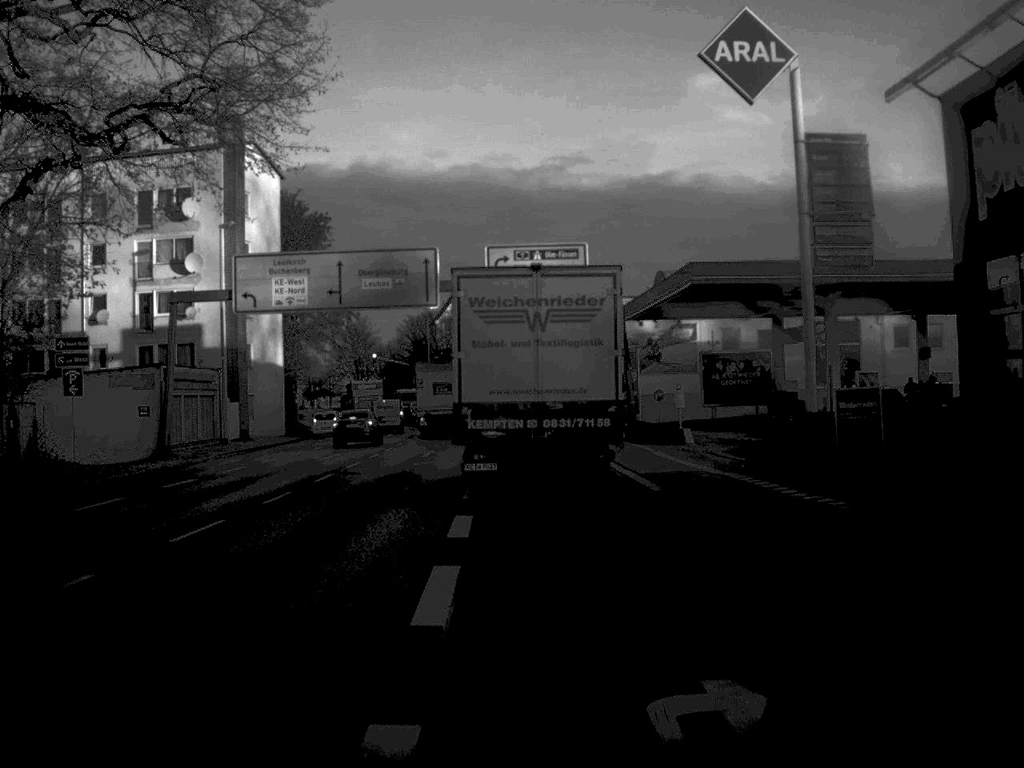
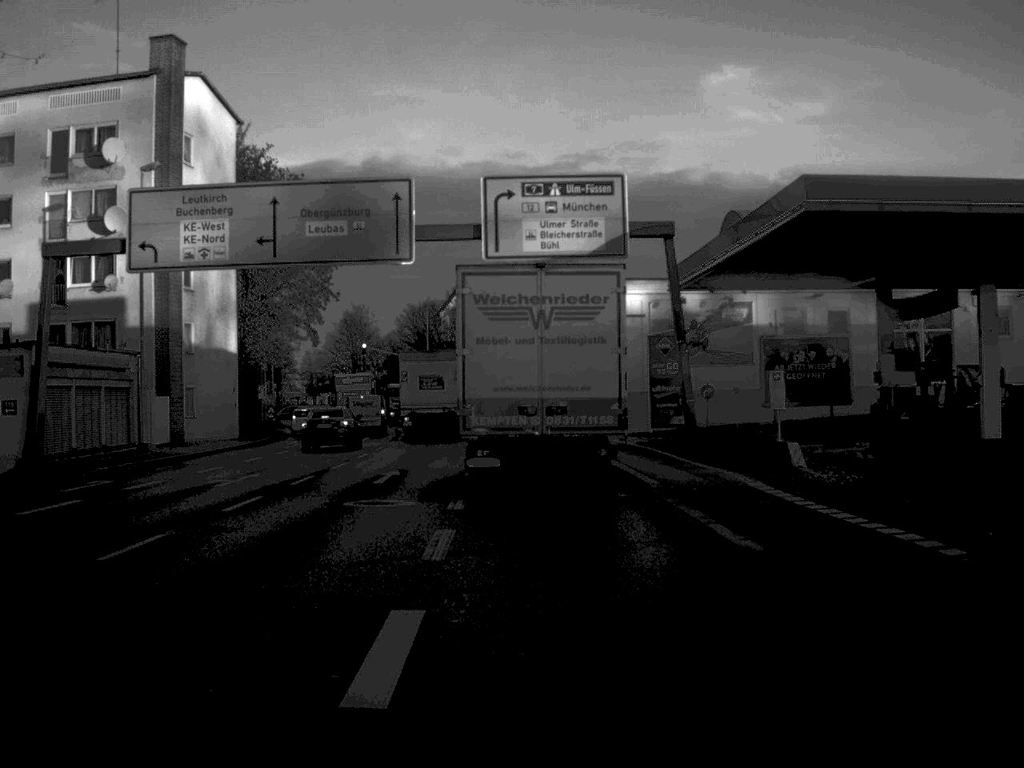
(-0.1, +14.3) m; 0°
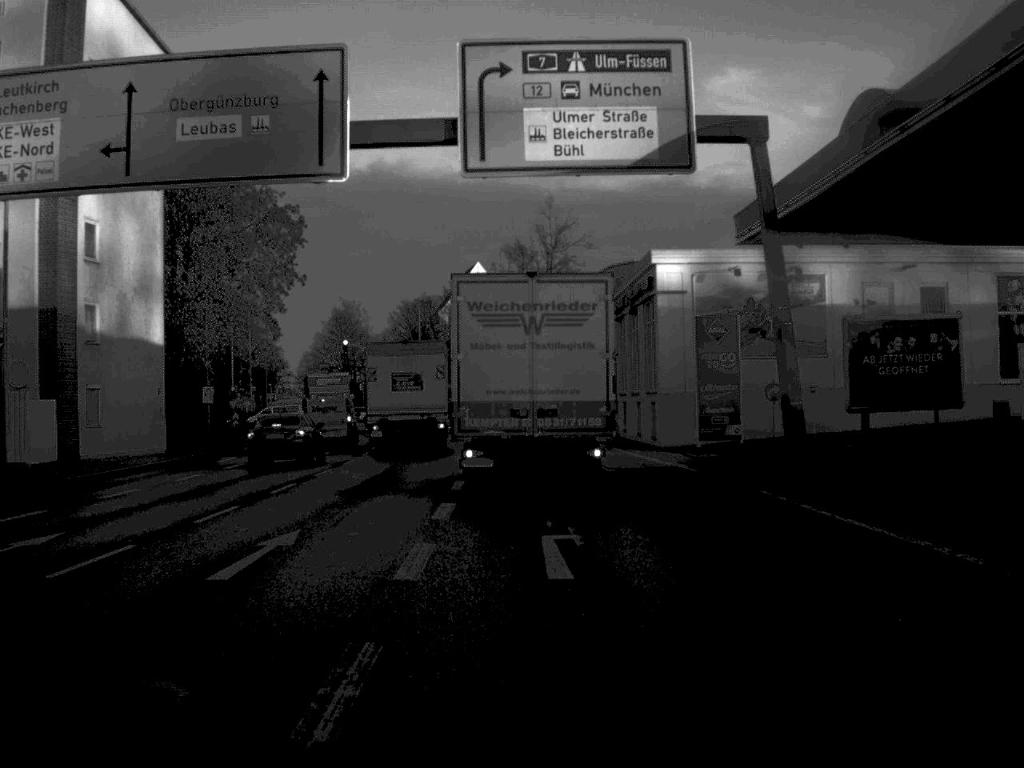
(0.0, +13.2) m; 0°
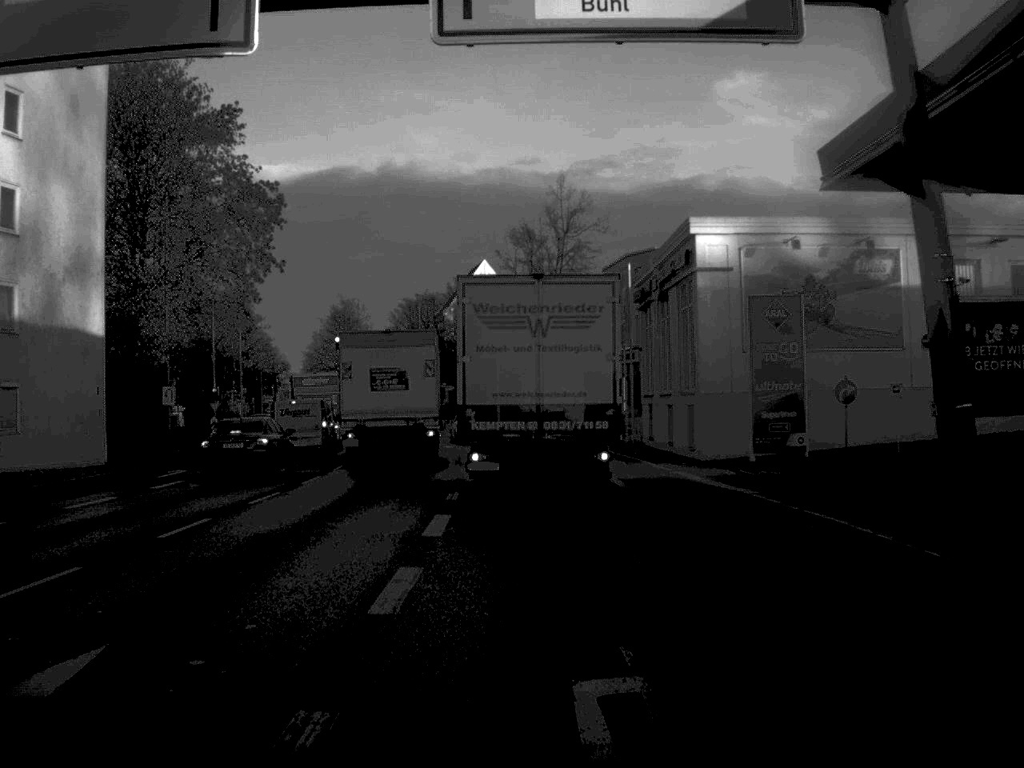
(0.0, +7.8) m; 0°
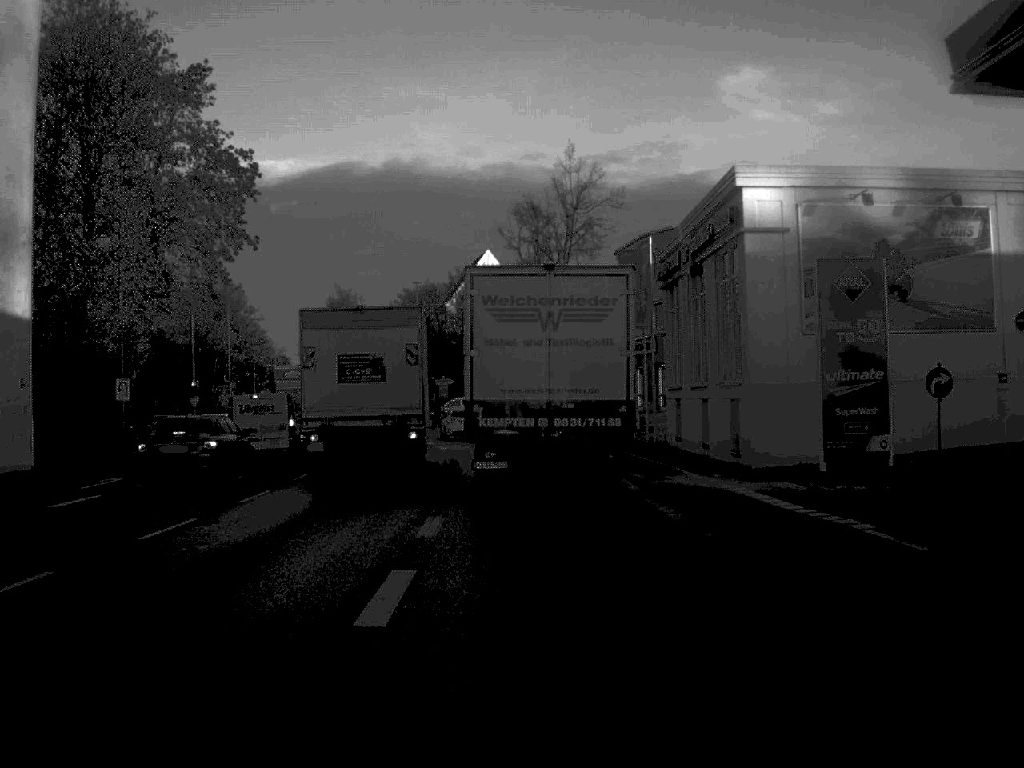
(0.0, +6.6) m; 0°
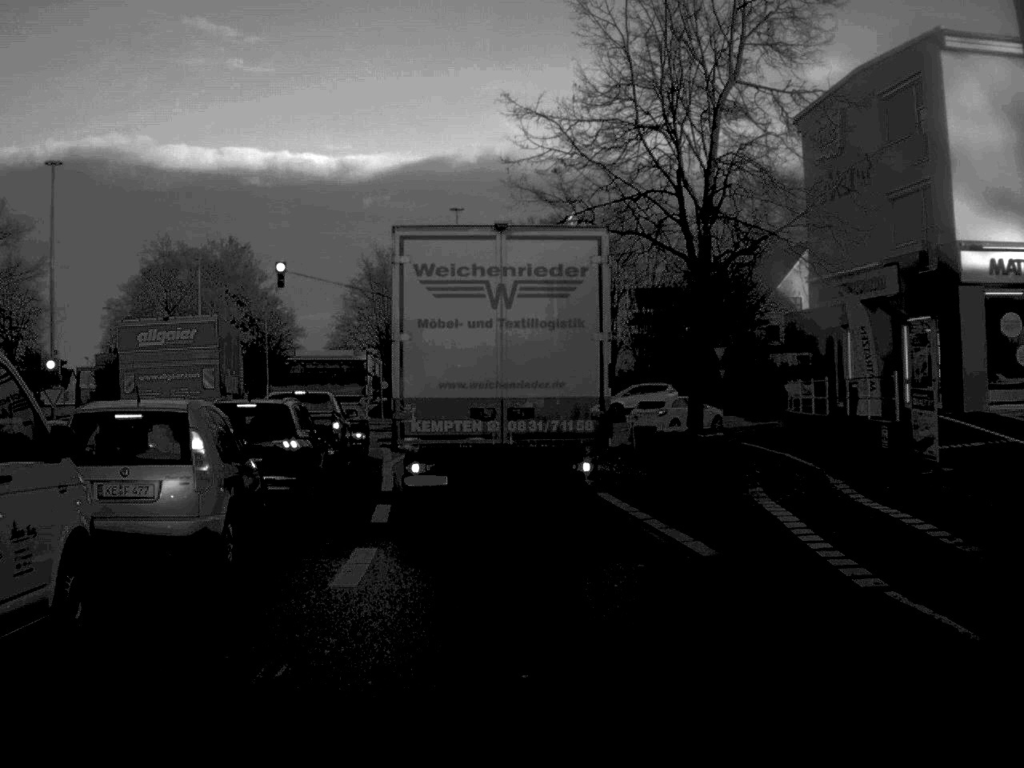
(-0.6, +34.3) m; -4°
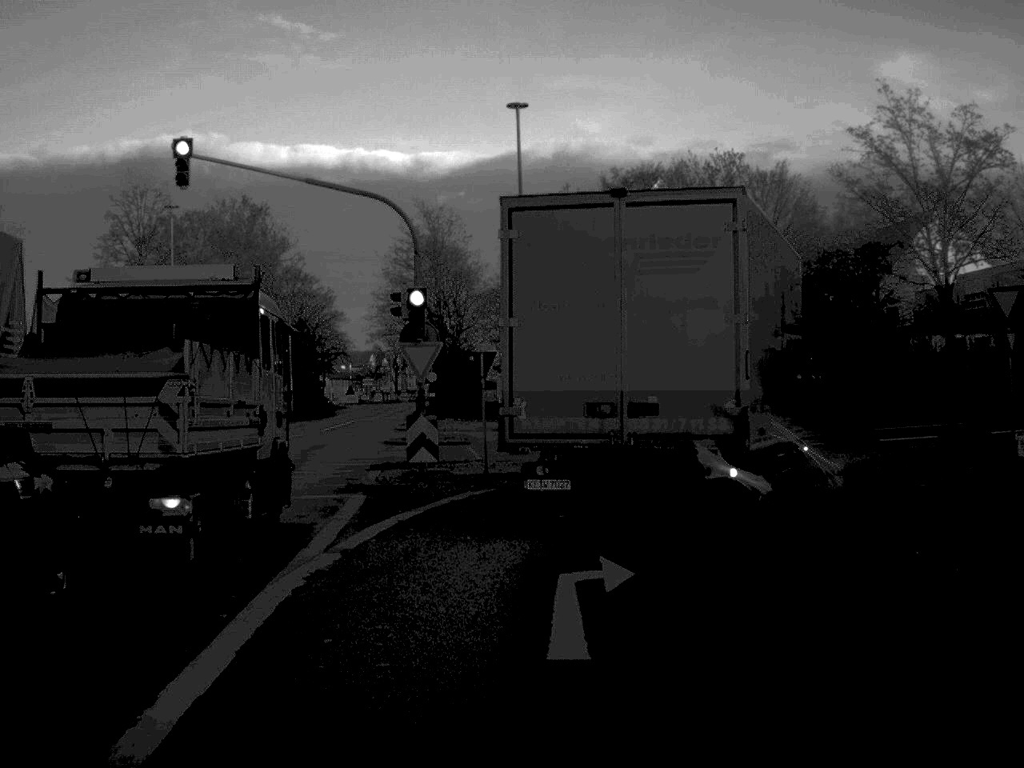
(-0.7, +21.0) m; -3°
